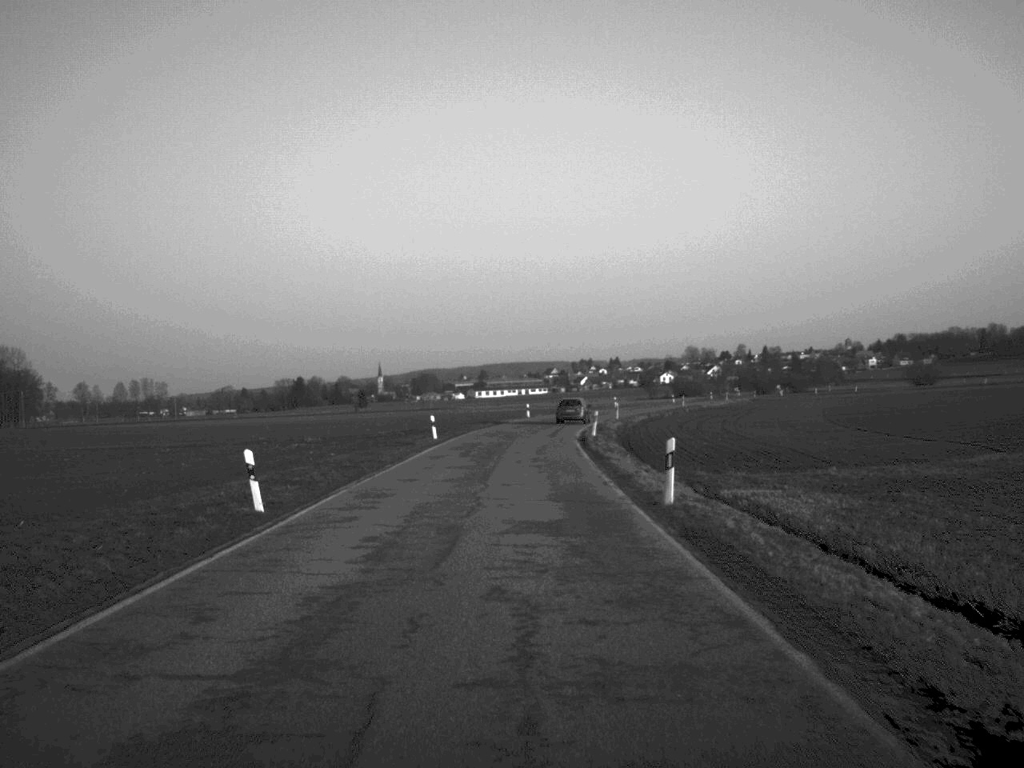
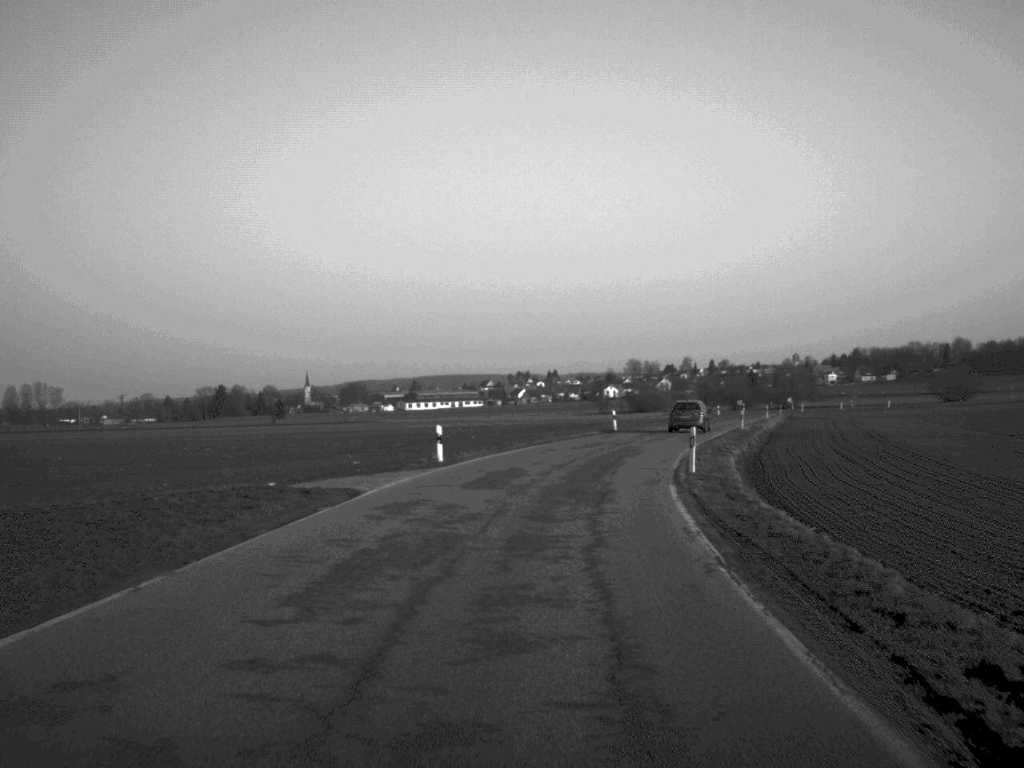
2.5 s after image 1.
(+0.7, +55.1) m; +3°
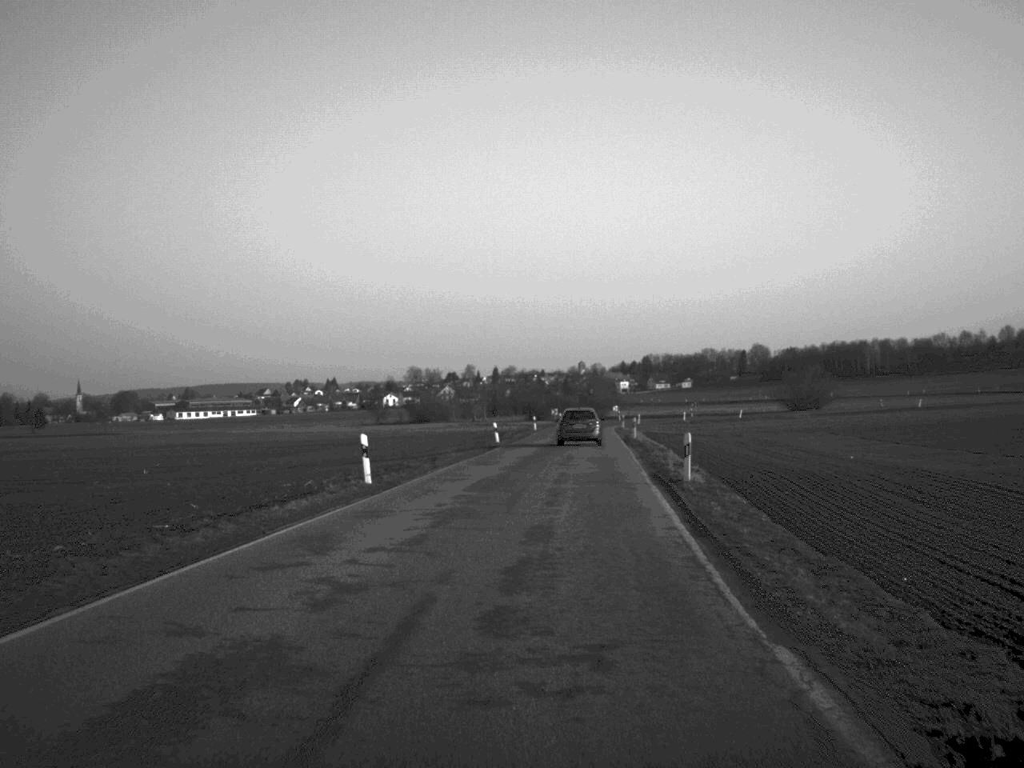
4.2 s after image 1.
(+3.1, +37.9) m; +10°
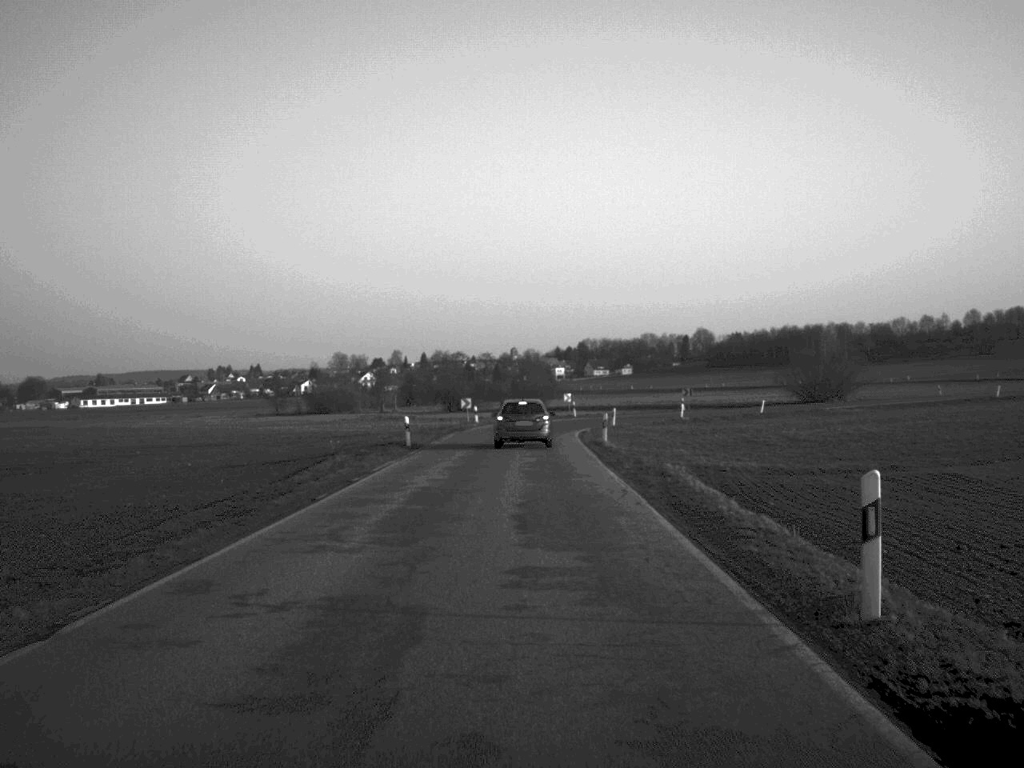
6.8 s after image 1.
(+2.1, +50.3) m; +3°
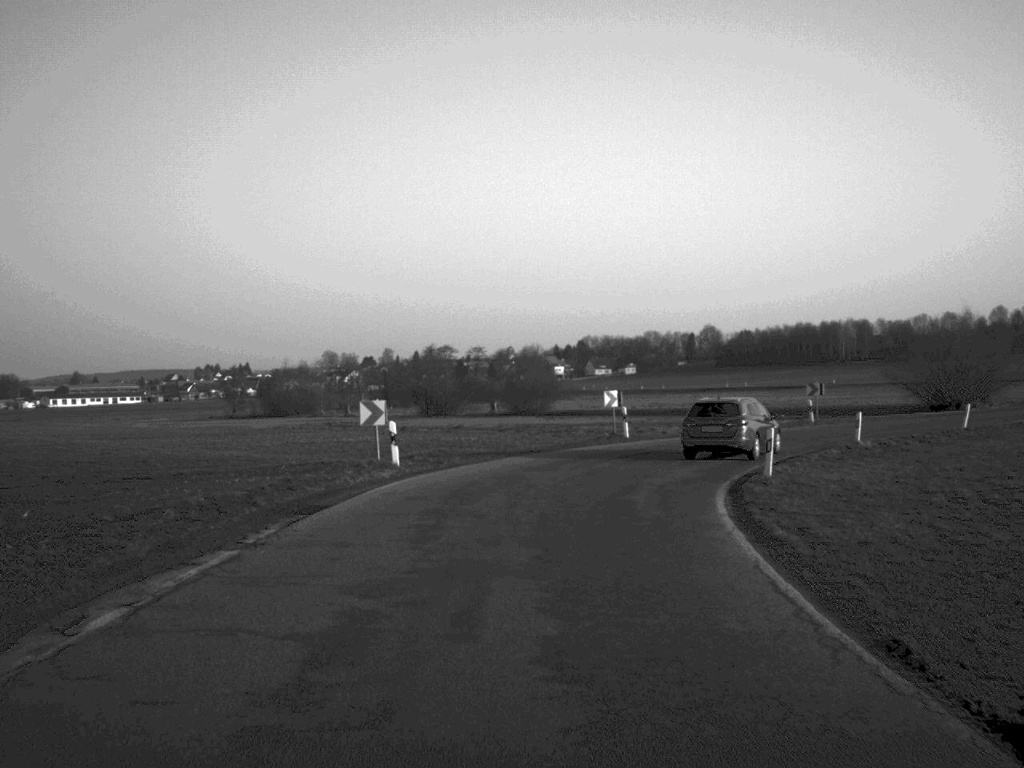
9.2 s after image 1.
(-0.1, +42.0) m; 0°
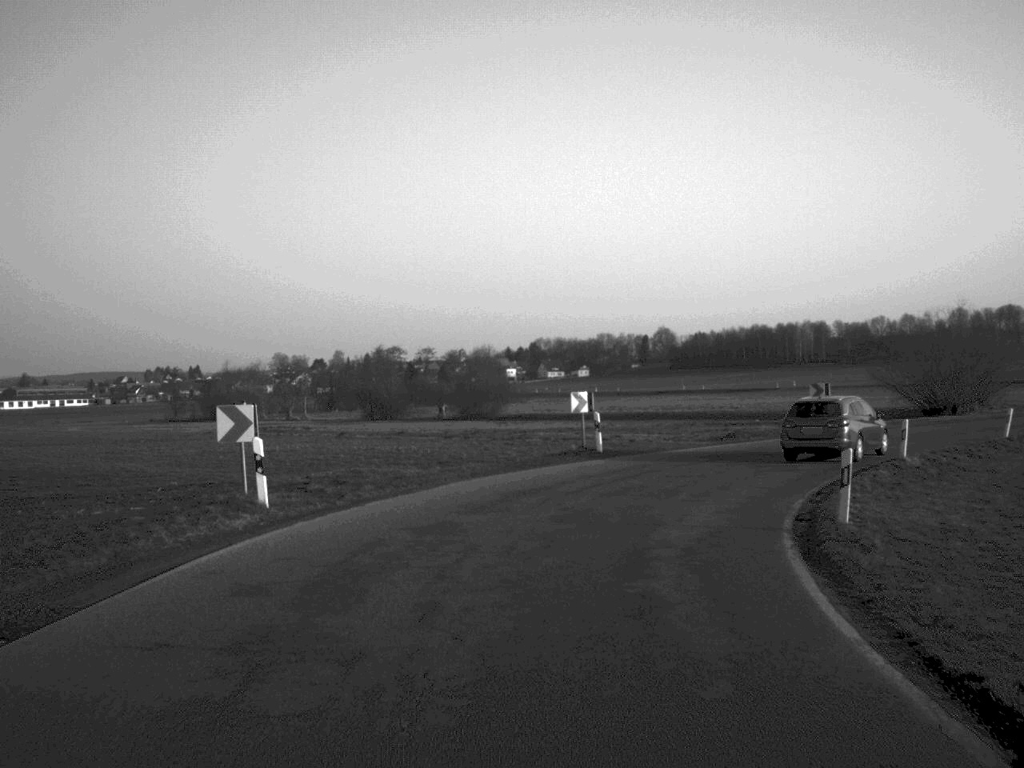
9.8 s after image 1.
(+0.1, +8.8) m; +2°
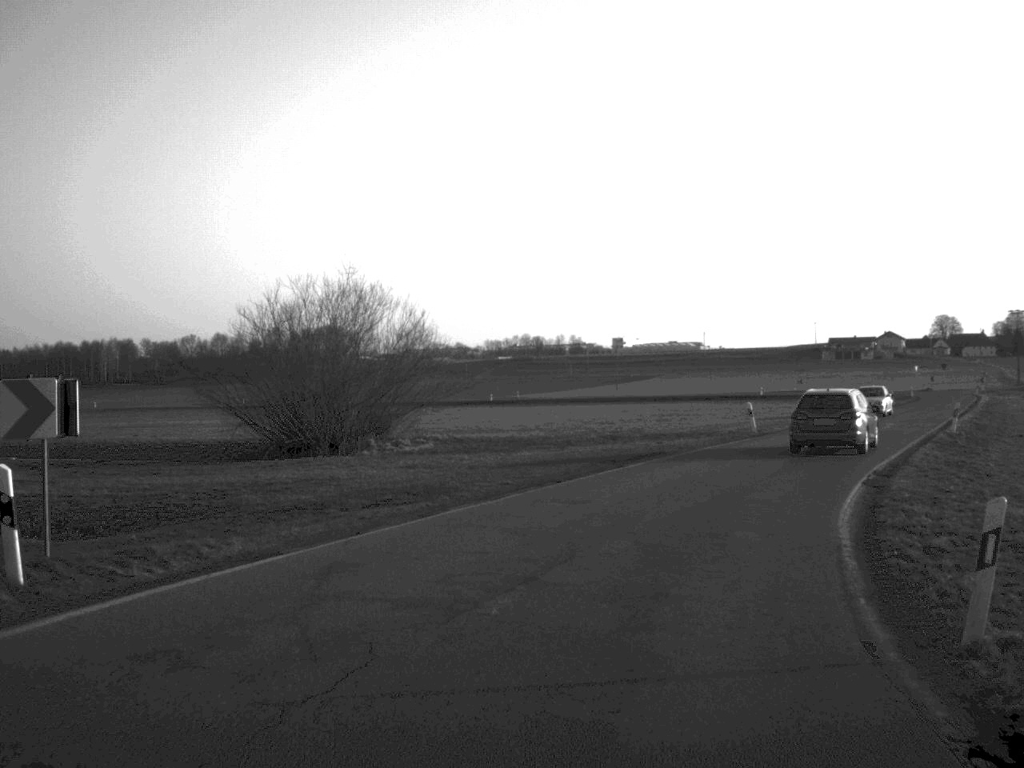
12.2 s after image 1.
(+7.7, +32.0) m; +31°
